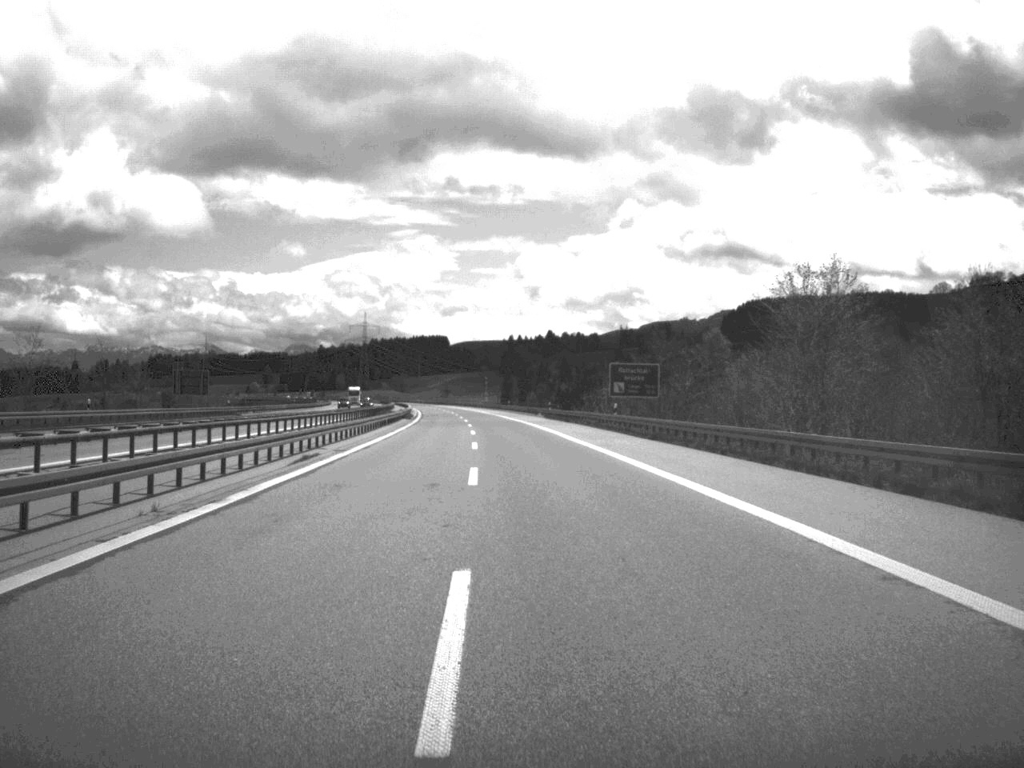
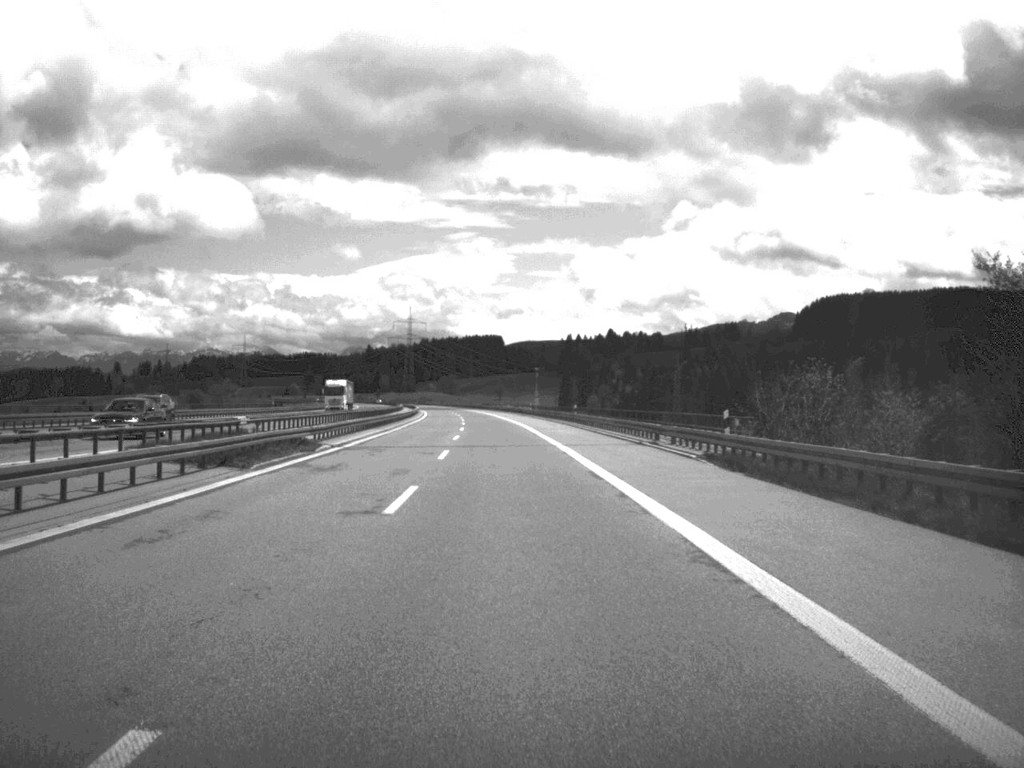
(-1.7, +76.2) m; -3°
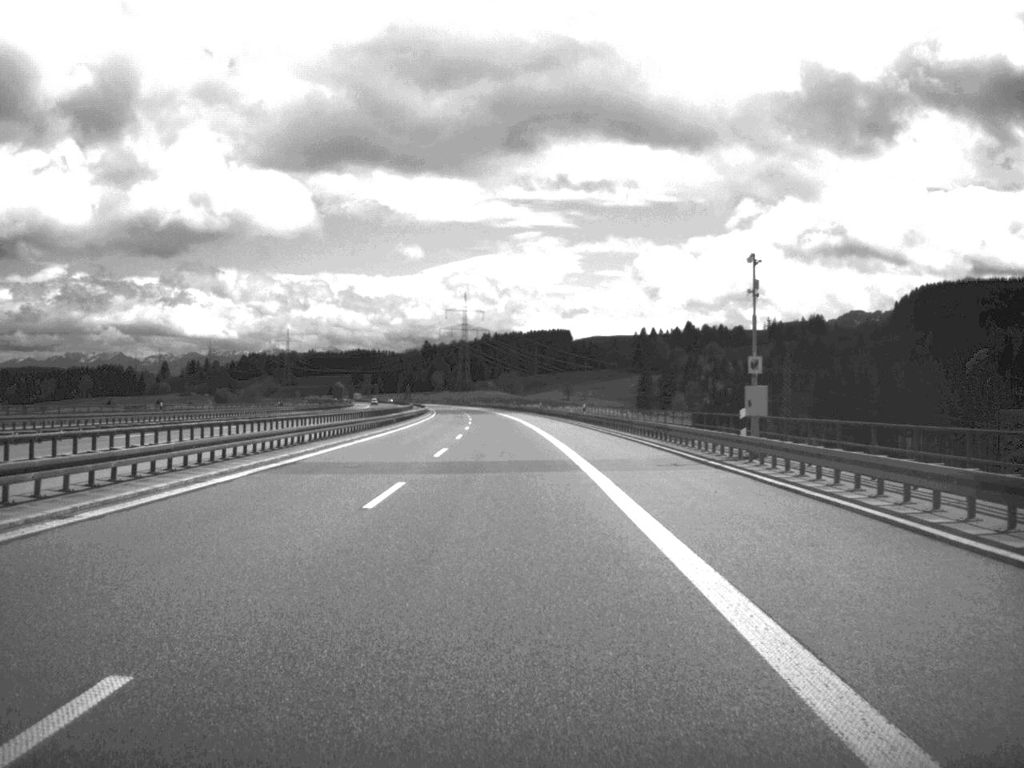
(-3.1, +105.2) m; -3°
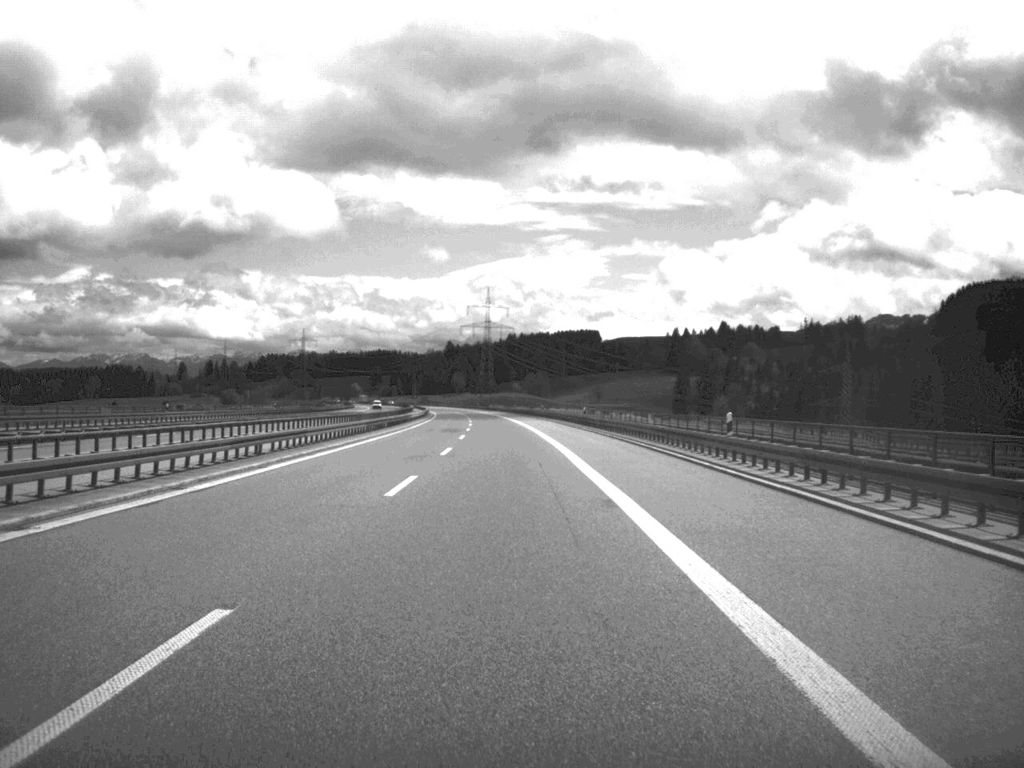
(-0.6, +50.1) m; -1°
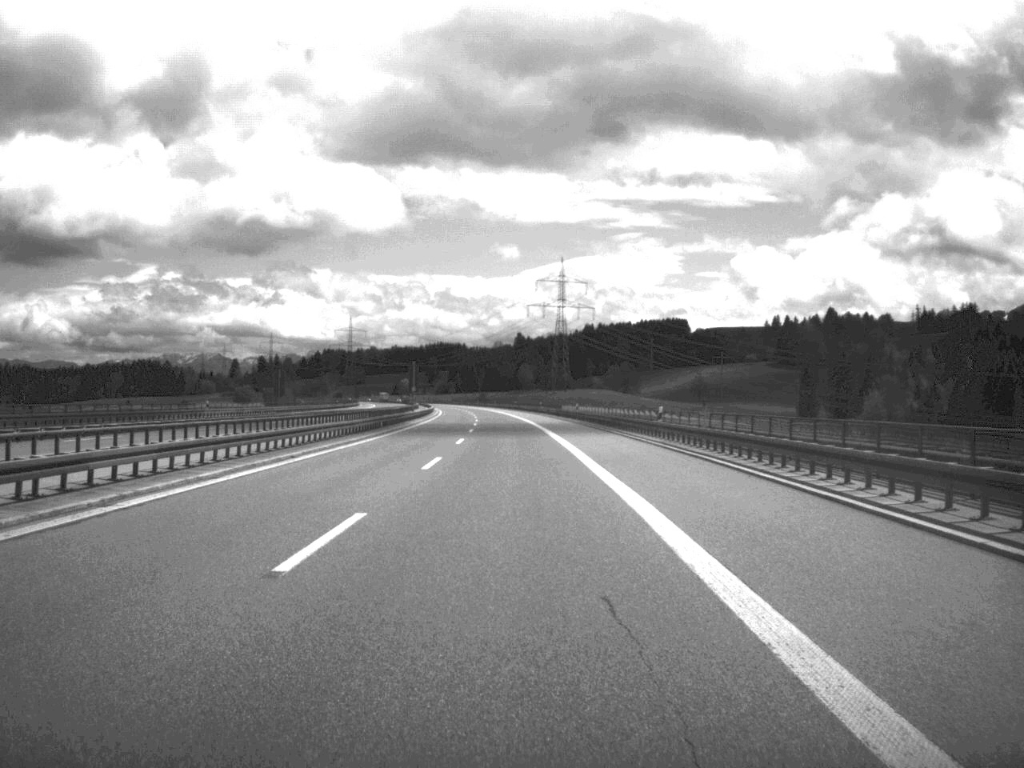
(-4.0, +133.5) m; -4°
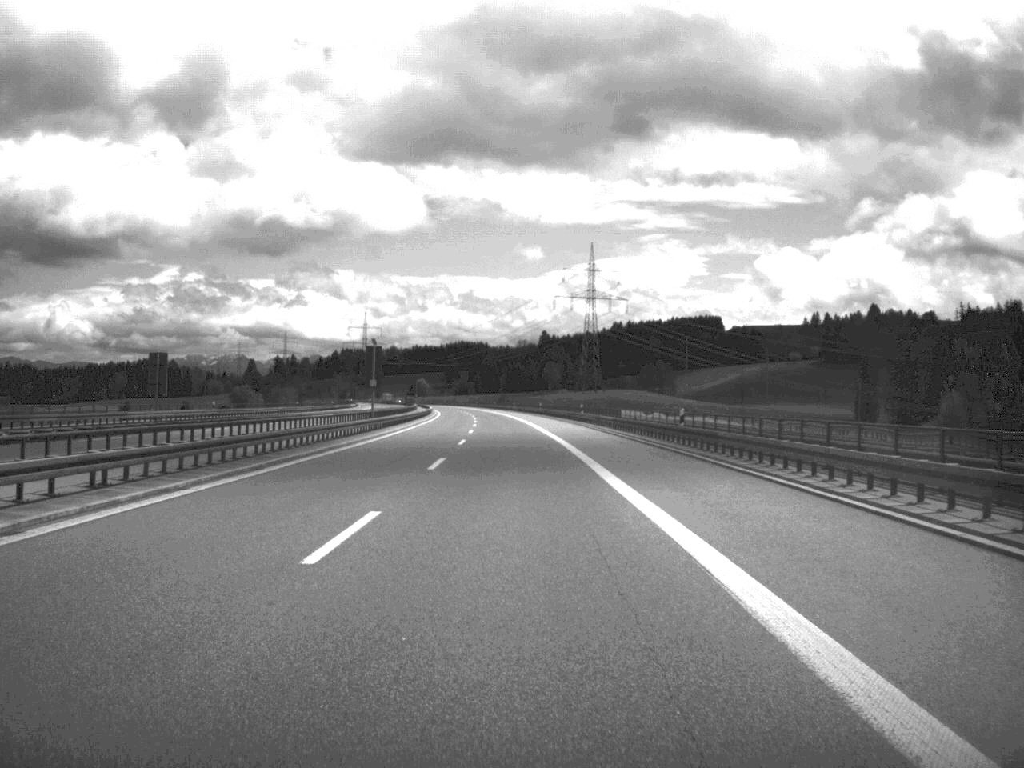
(-0.5, +52.2) m; -1°
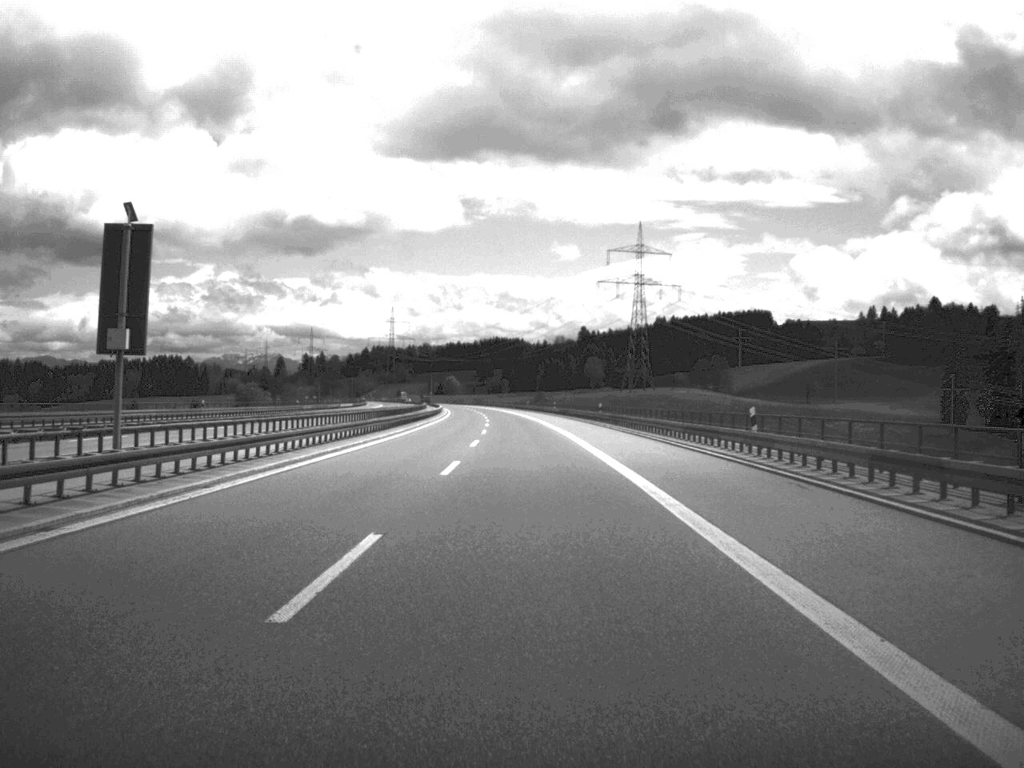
(-0.9, +56.1) m; -2°
